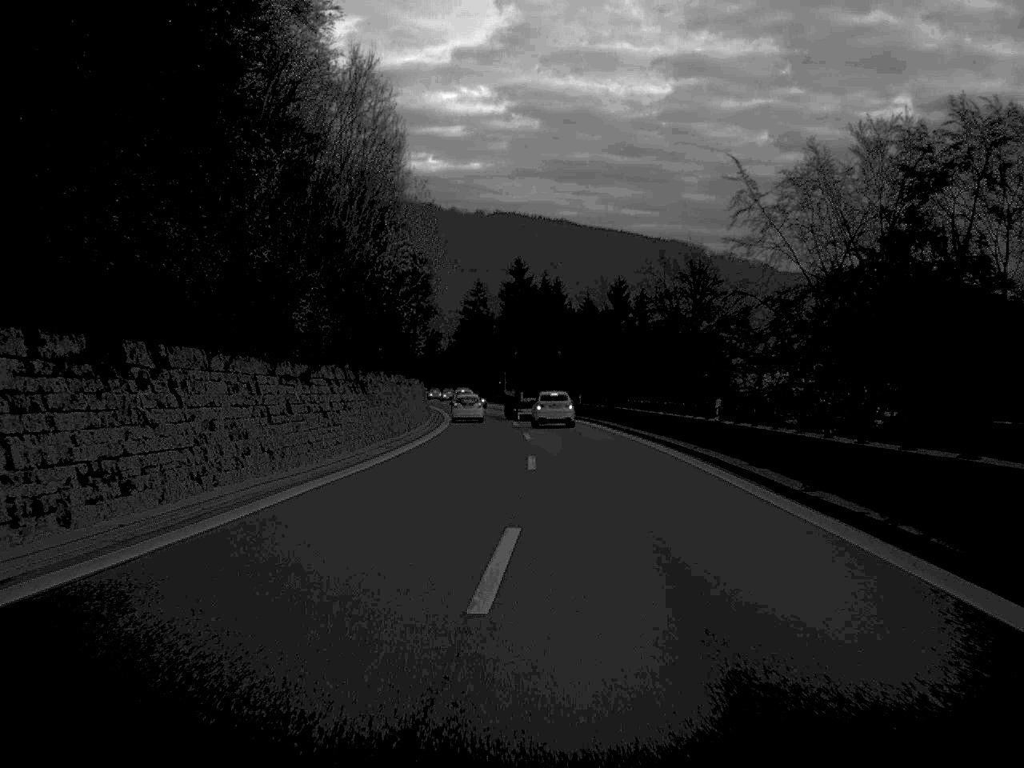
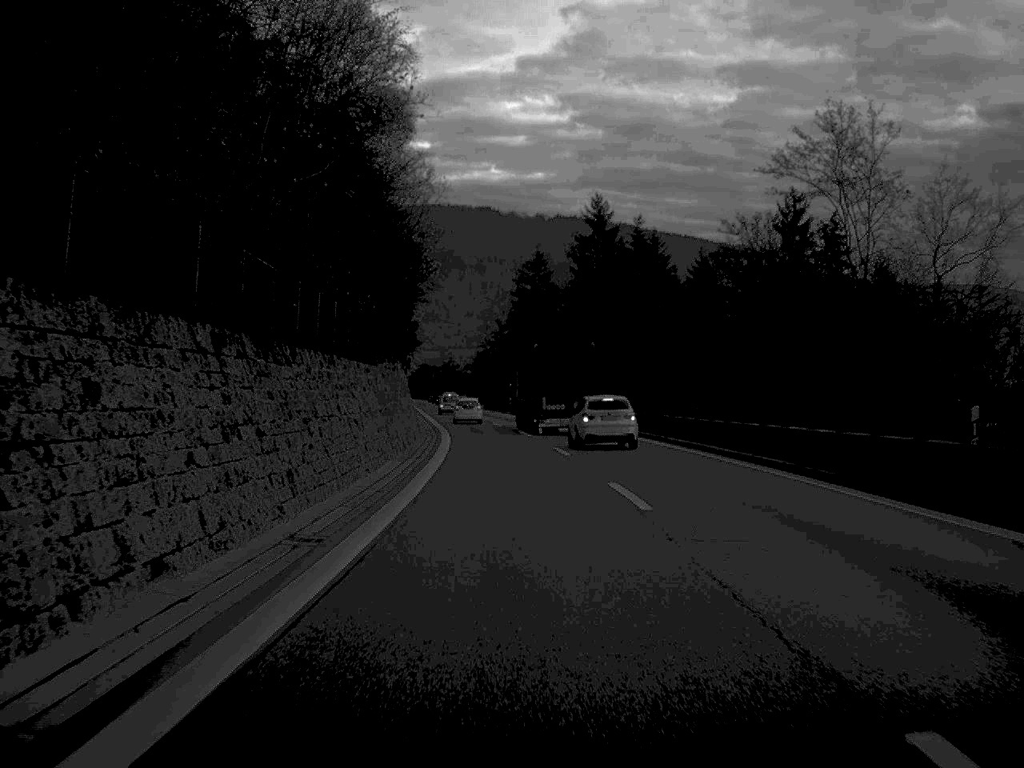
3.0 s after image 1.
(-1.8, +61.9) m; -3°
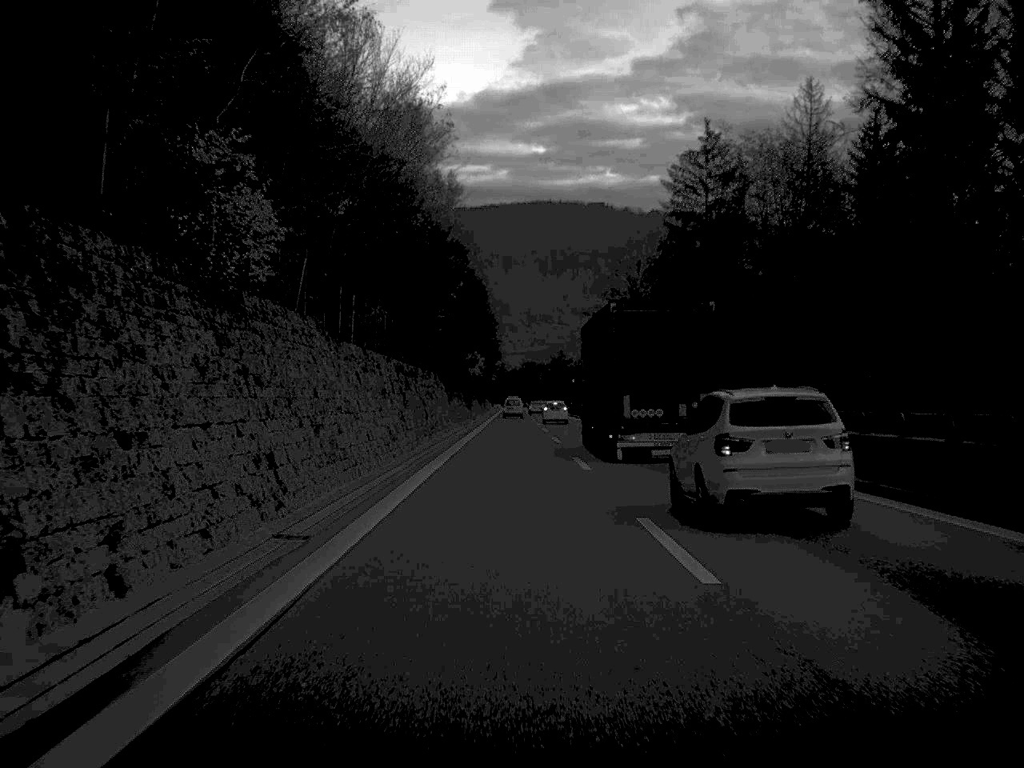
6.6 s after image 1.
(-3.6, +78.6) m; -5°
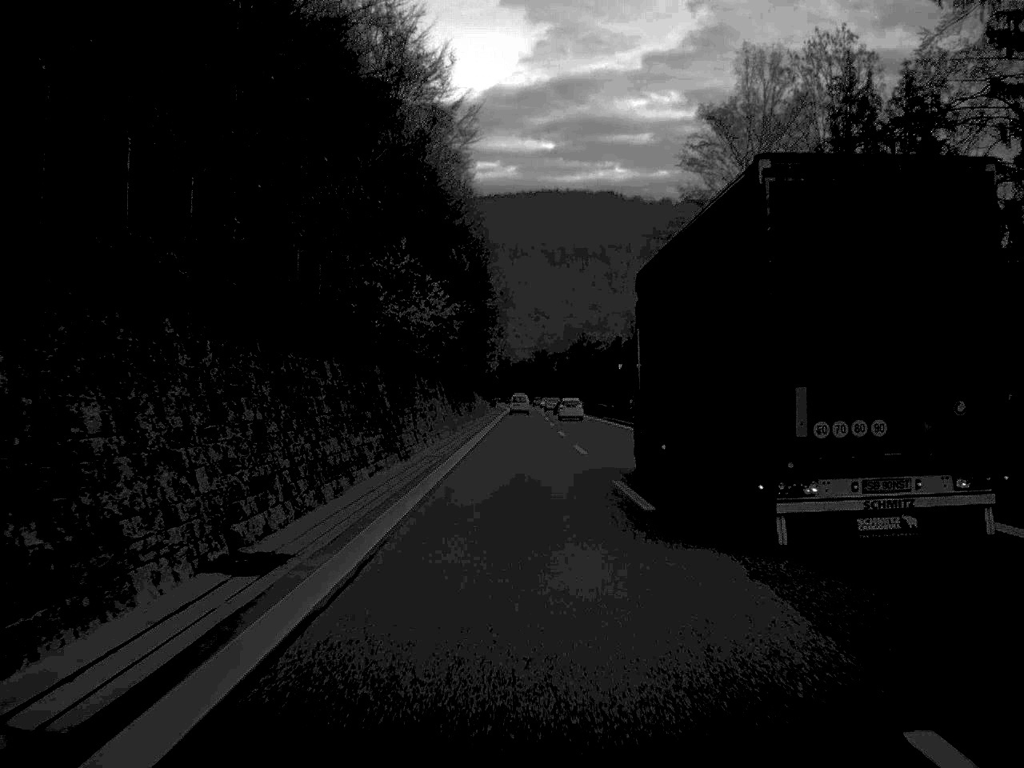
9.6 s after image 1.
(-0.6, +64.3) m; 0°
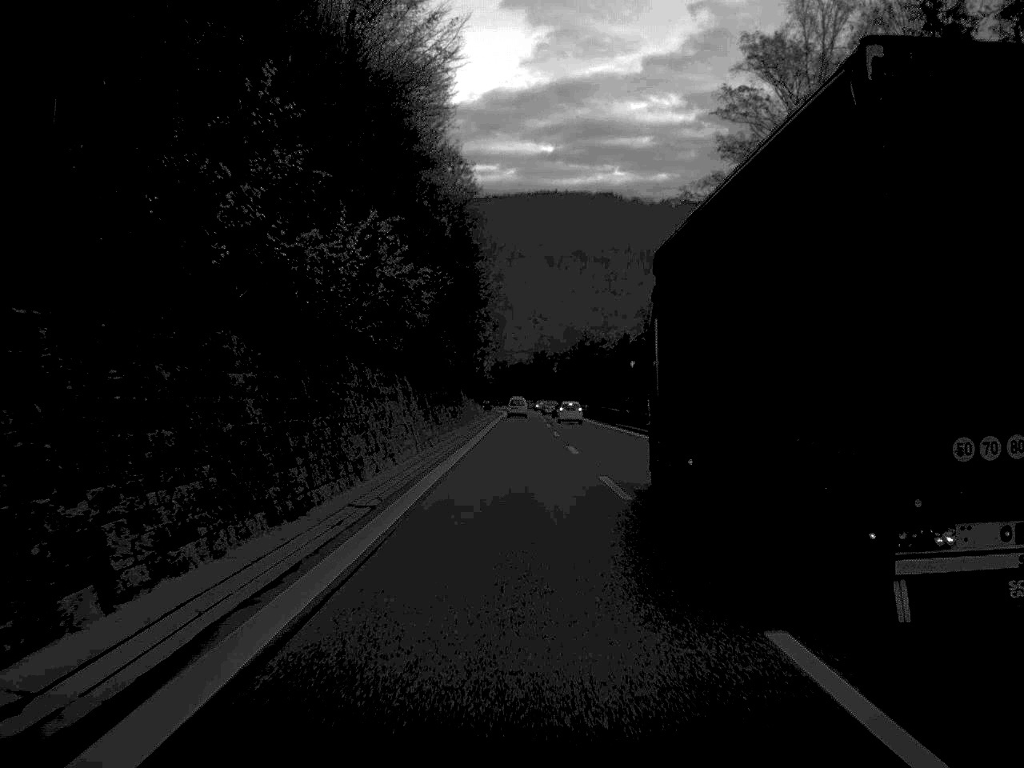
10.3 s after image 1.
(0.0, +15.3) m; 0°
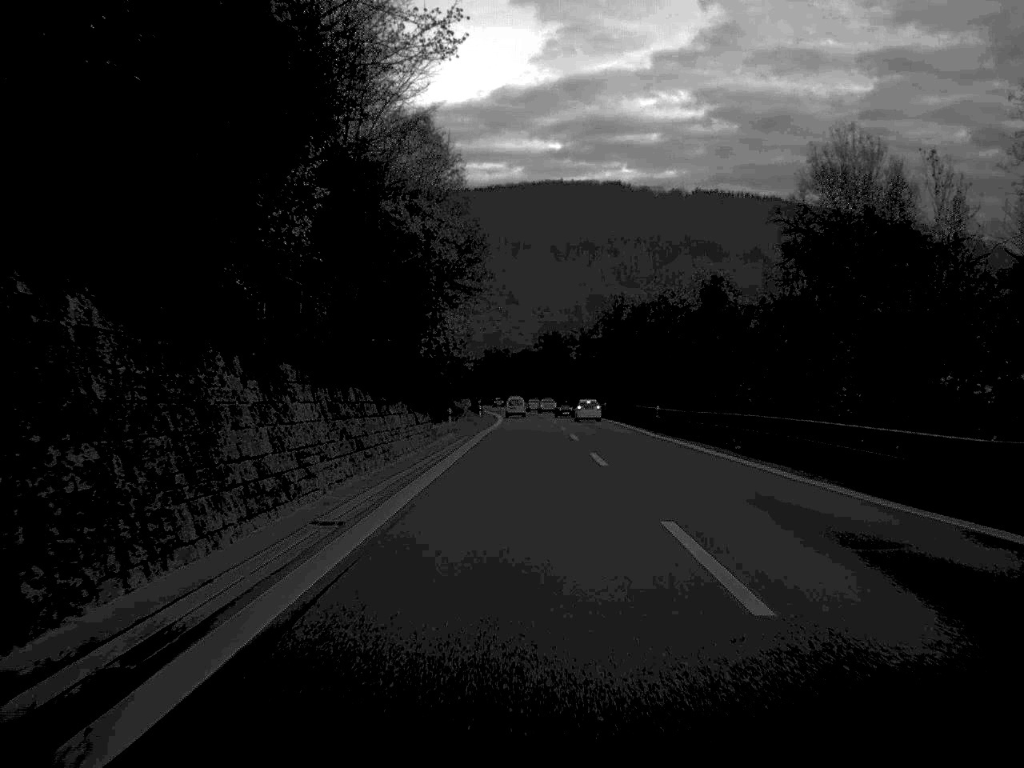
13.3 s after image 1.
(-0.2, +67.1) m; 0°
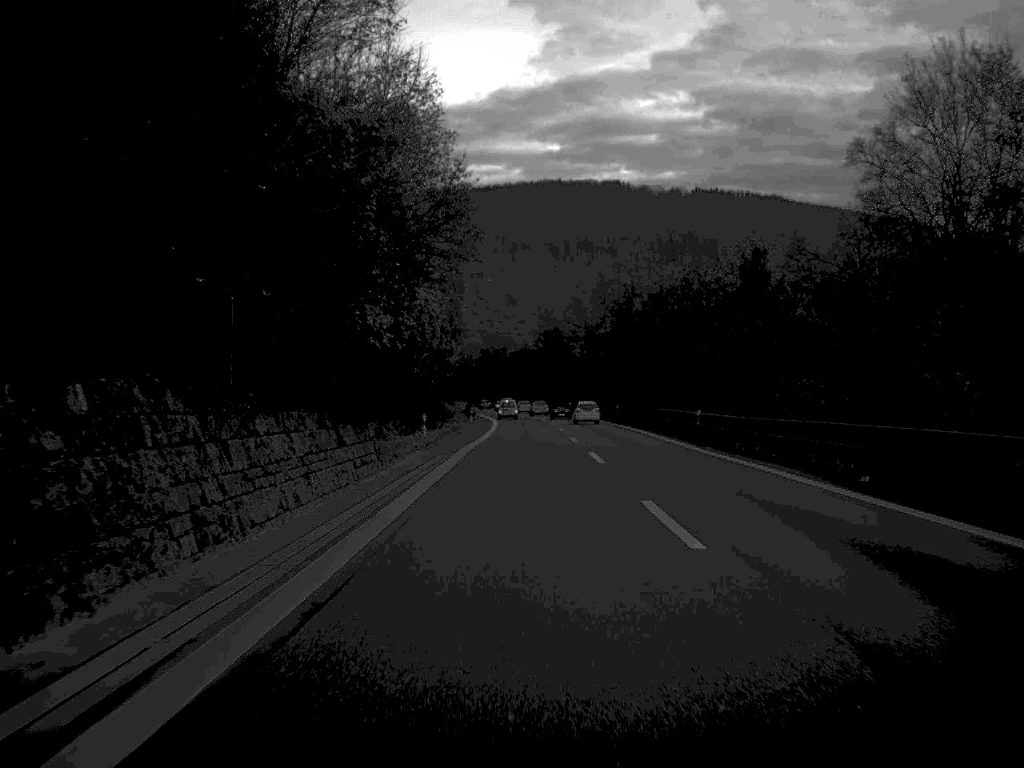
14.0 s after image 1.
(0.0, +16.1) m; 0°
